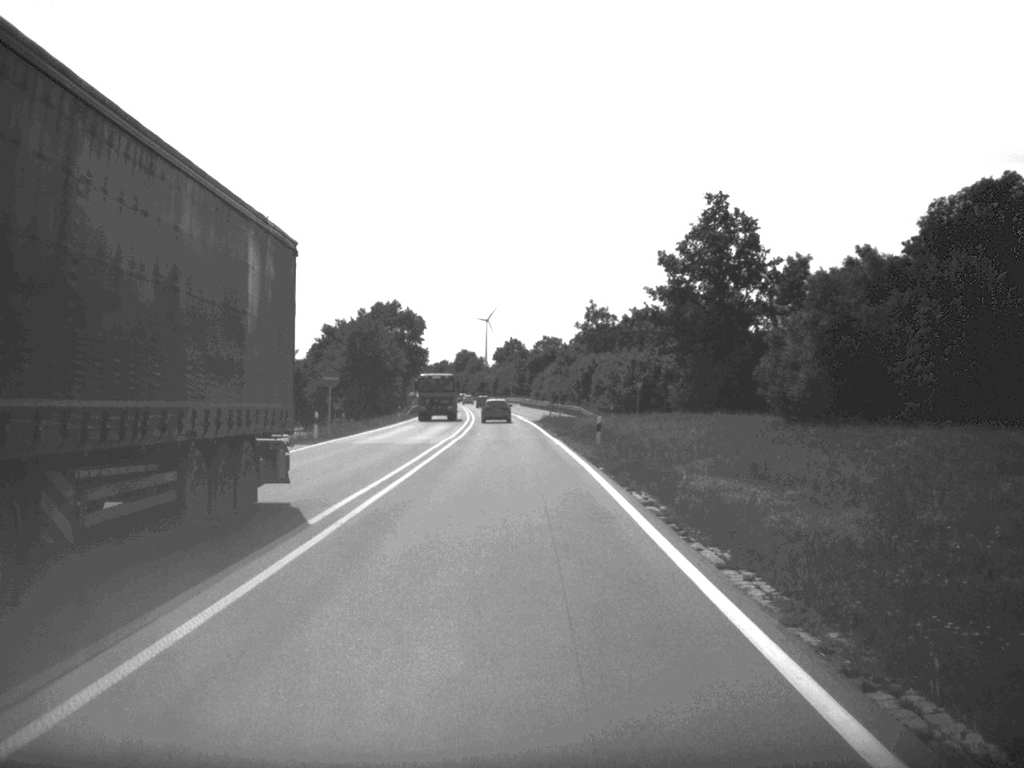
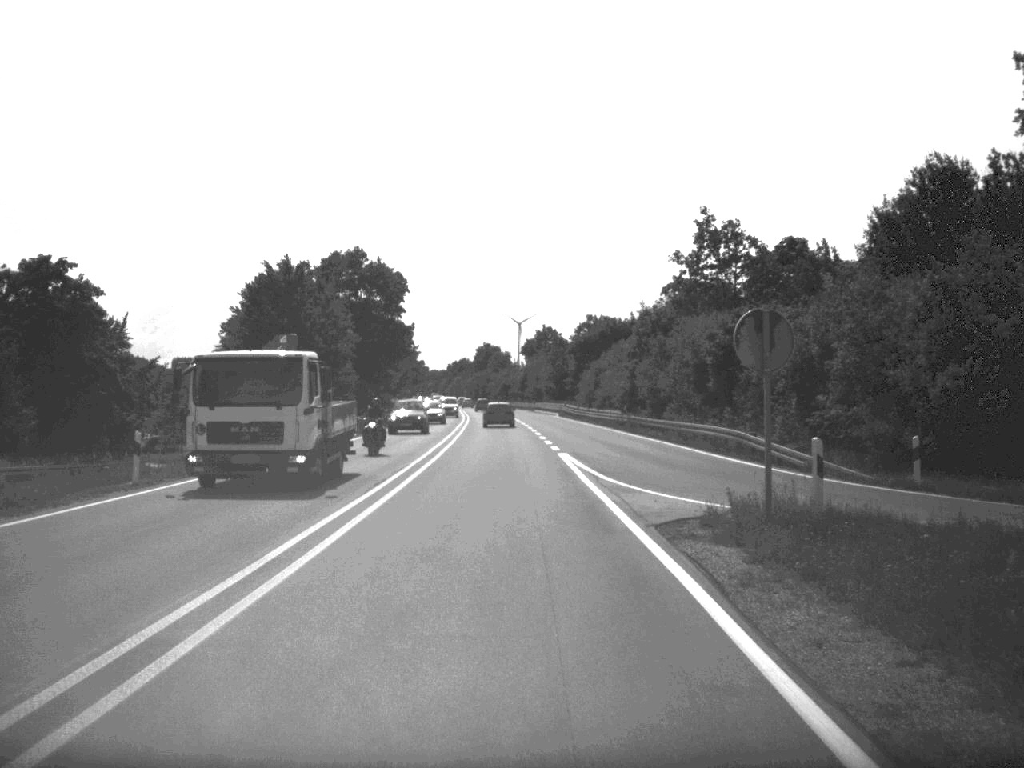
(-0.8, +66.7) m; -2°
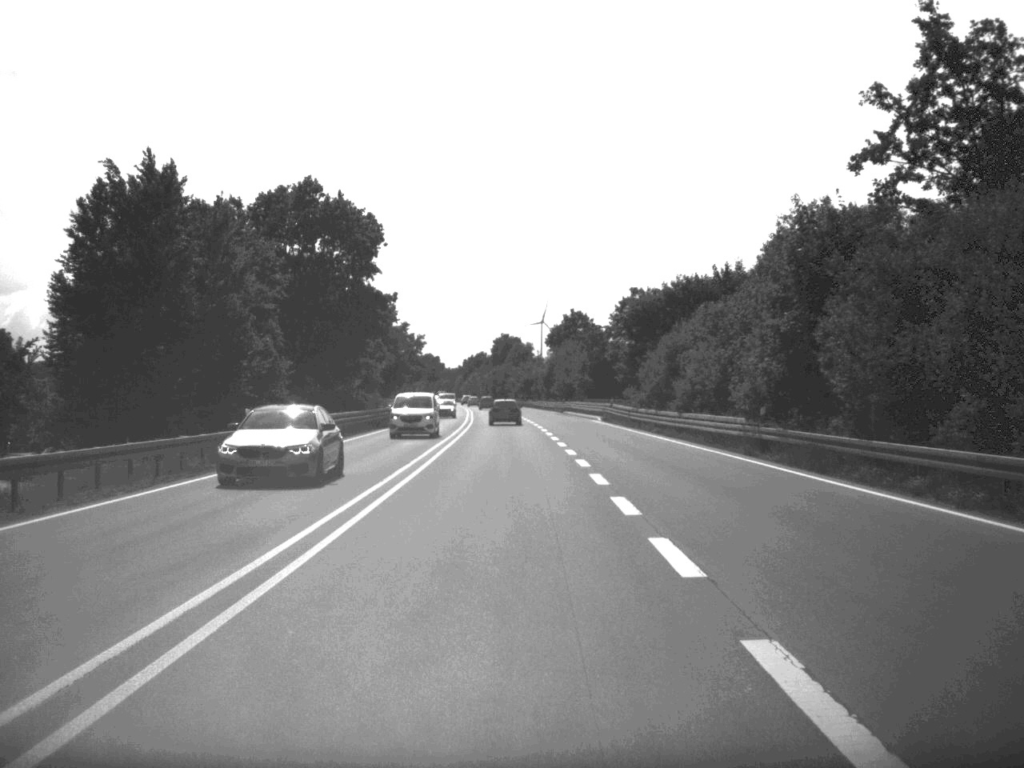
(-0.4, +35.1) m; -1°
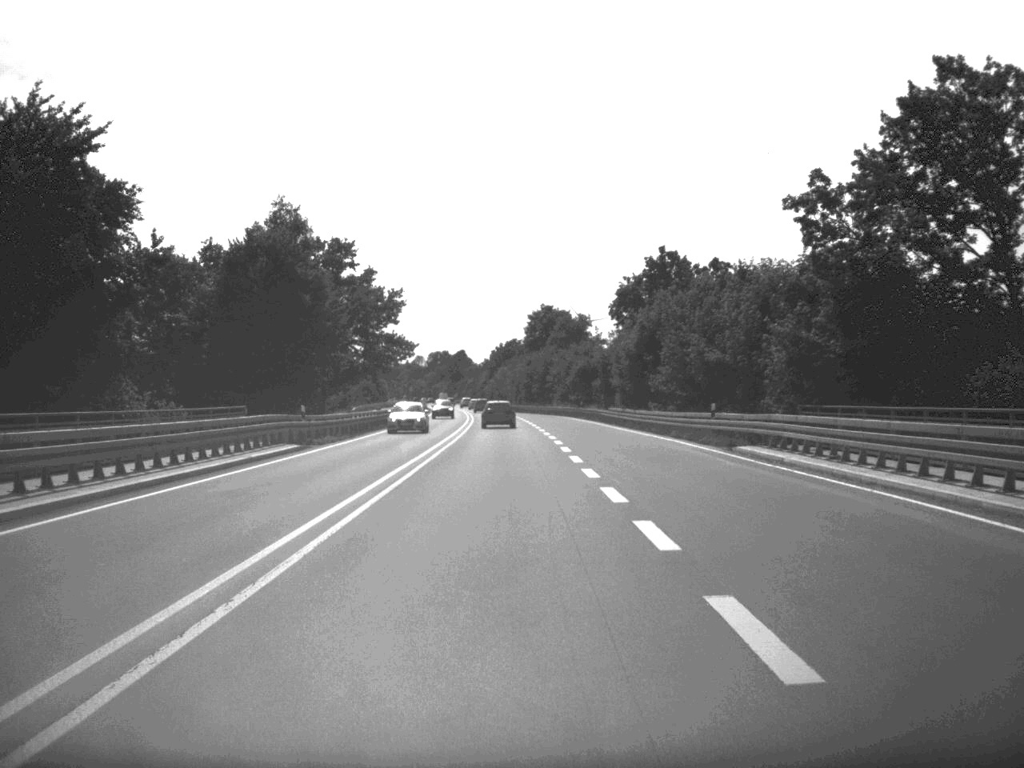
(-1.2, +80.8) m; -2°
